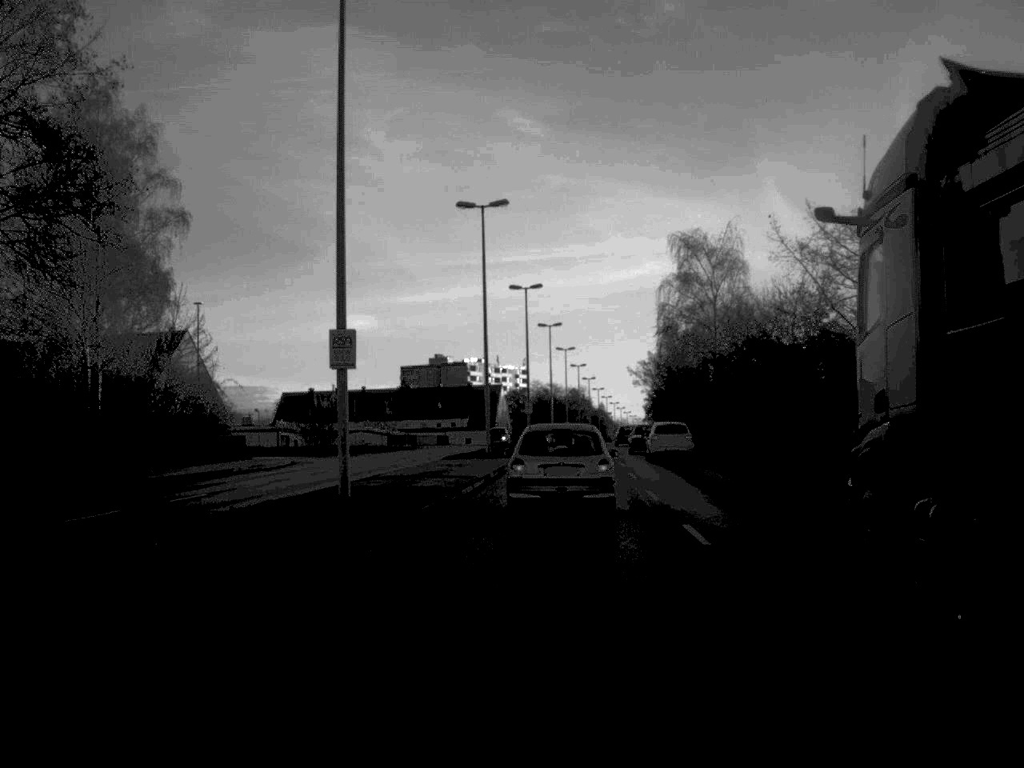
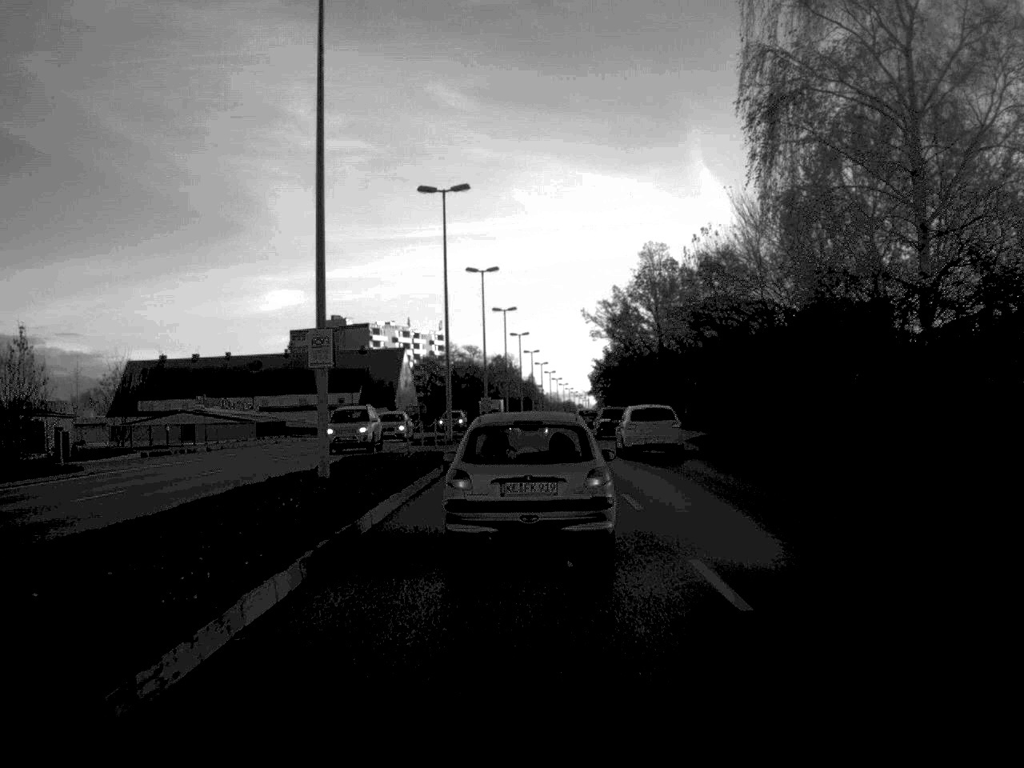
(+2.2, +59.1) m; +3°
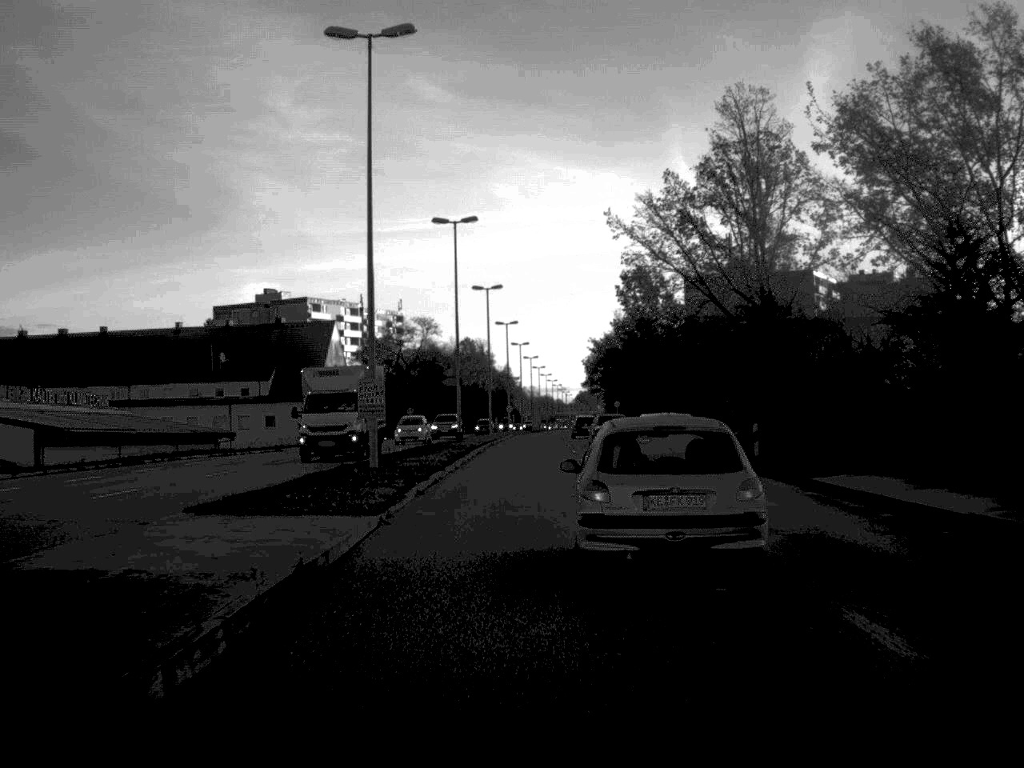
(+0.4, +52.3) m; +1°
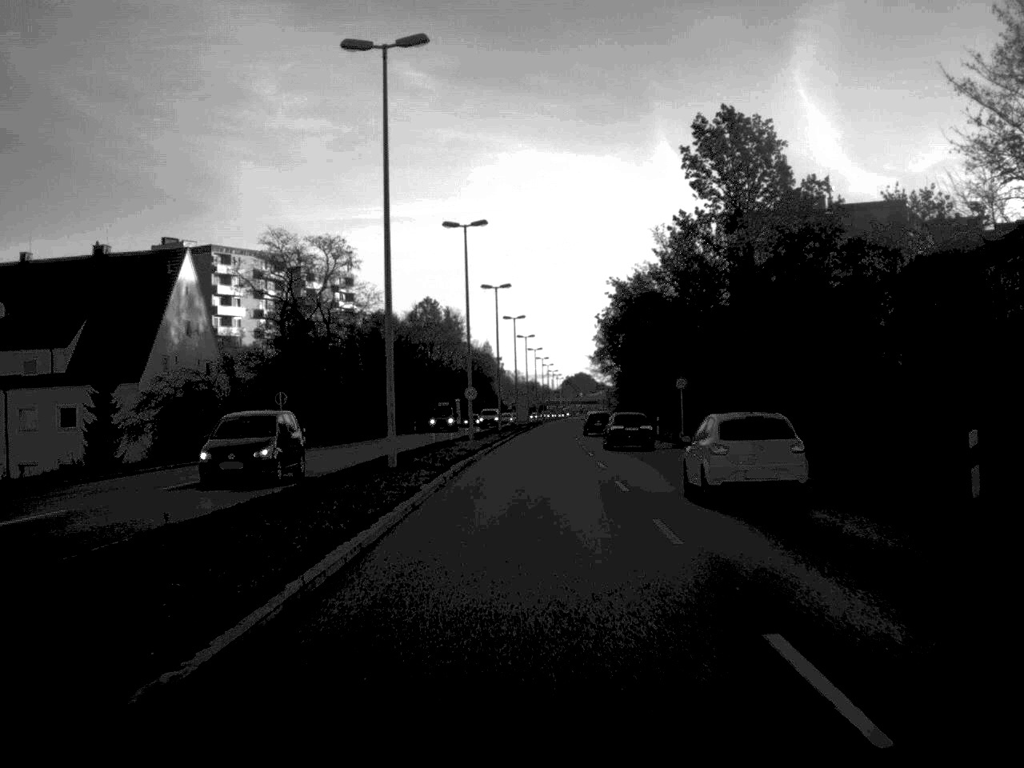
(+0.3, +58.7) m; +1°
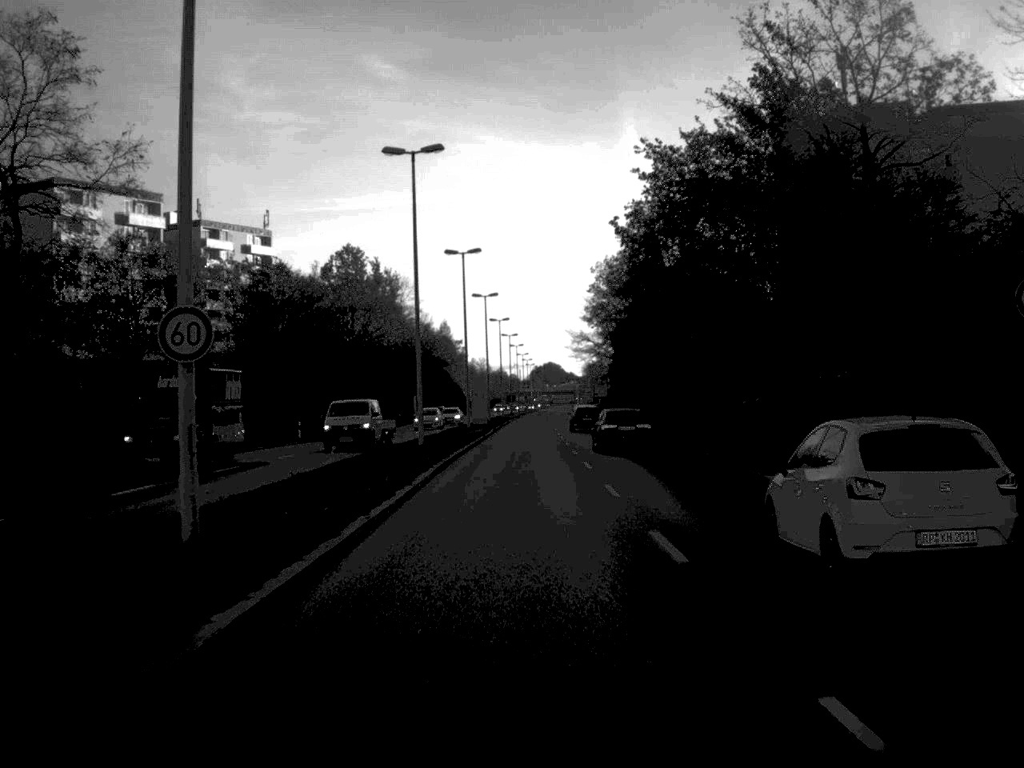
(+0.6, +46.4) m; +1°
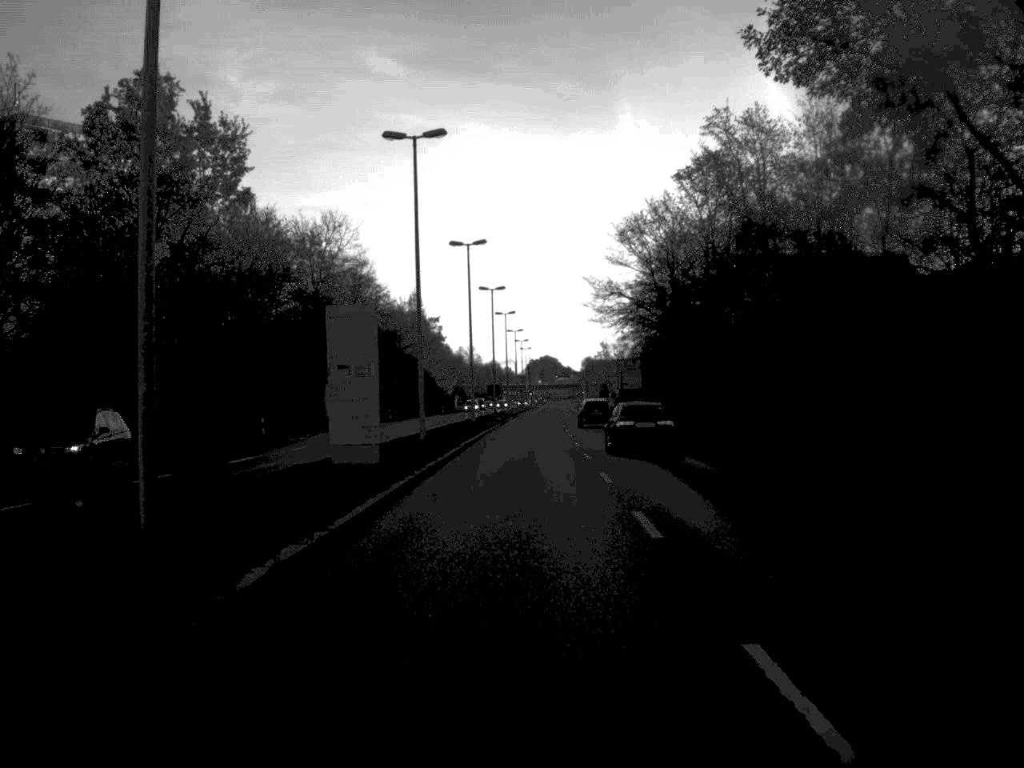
(+0.2, +60.8) m; 0°
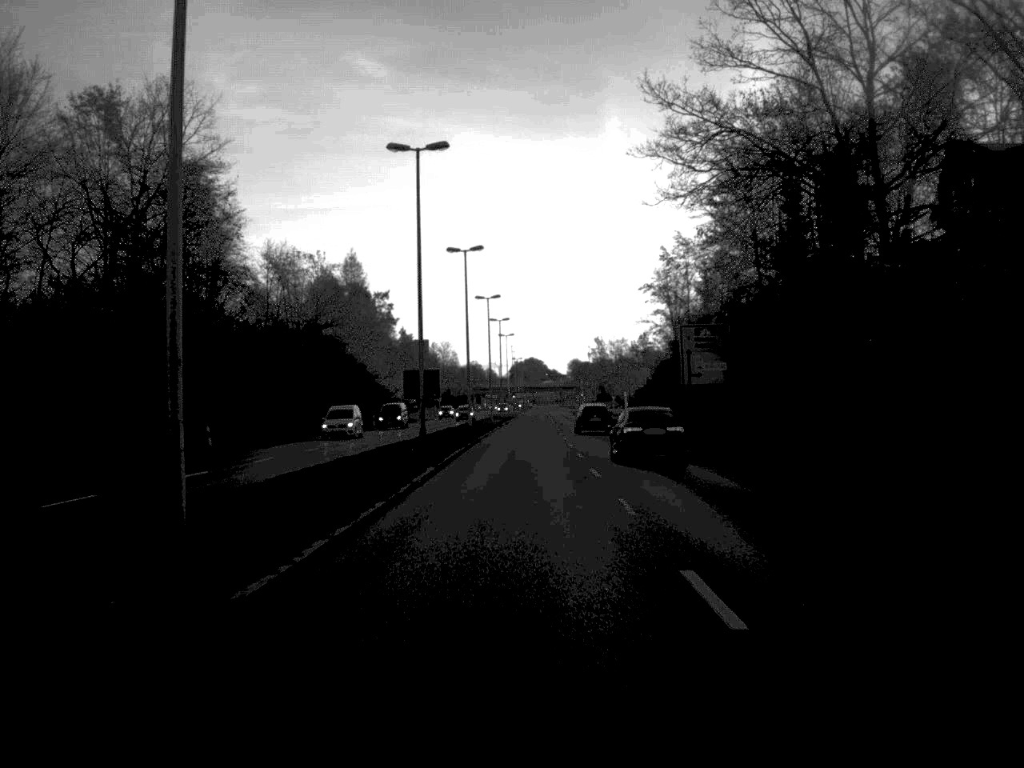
(+0.4, +58.5) m; +1°
